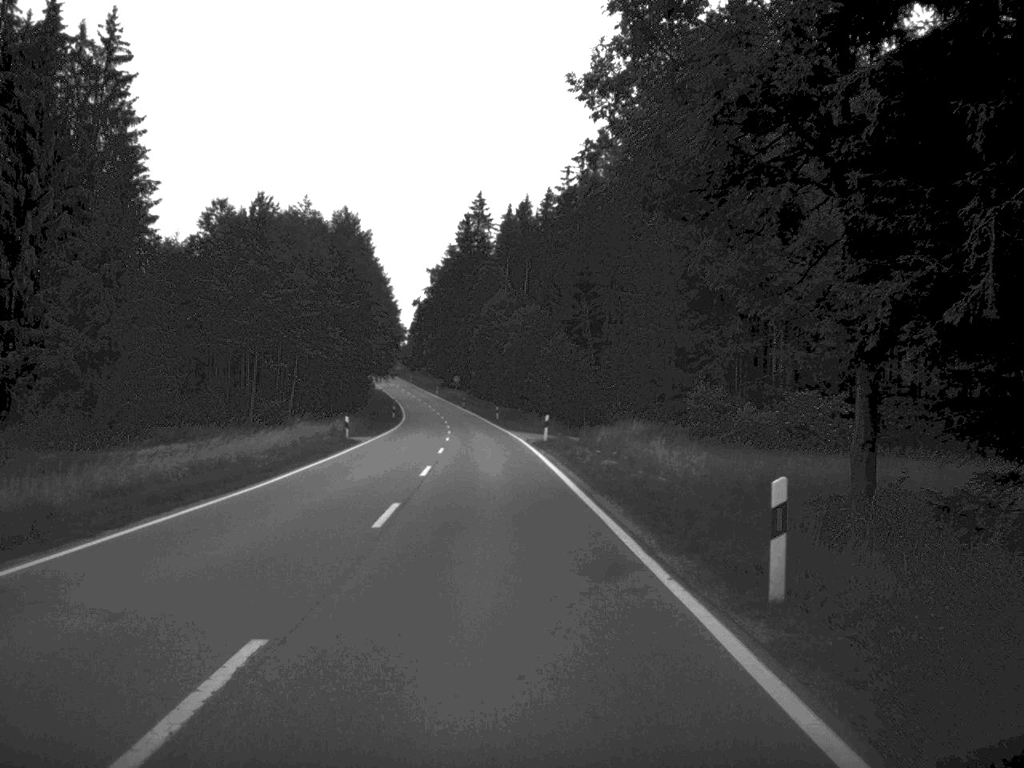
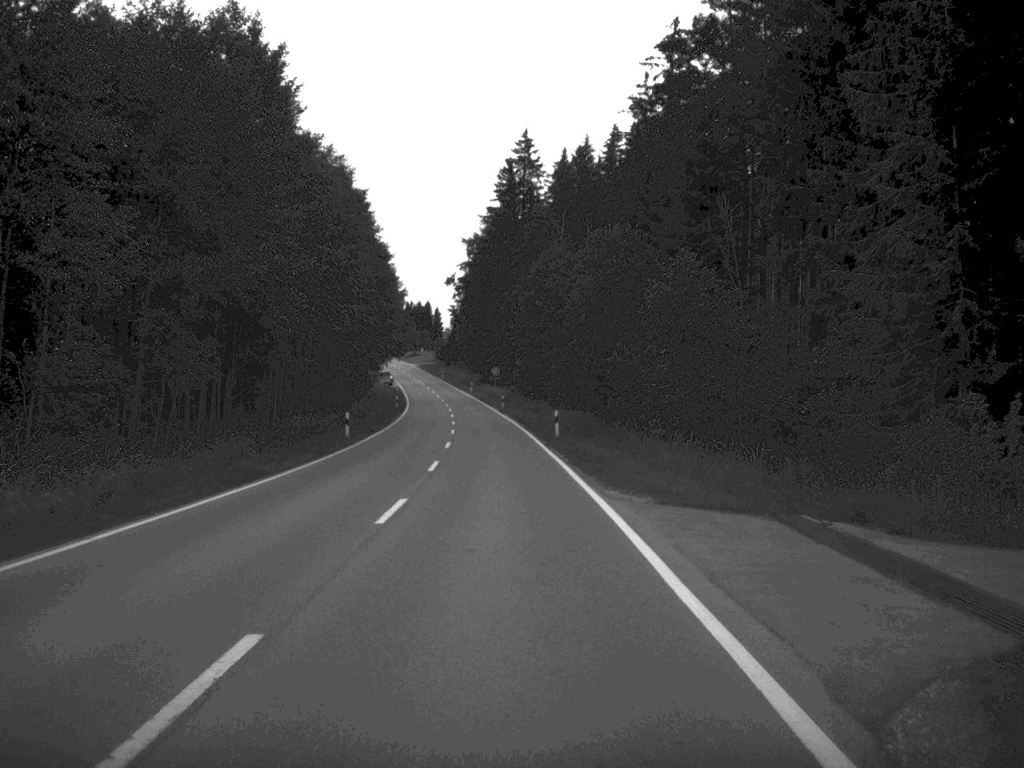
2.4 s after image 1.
(-1.2, +47.3) m; -2°
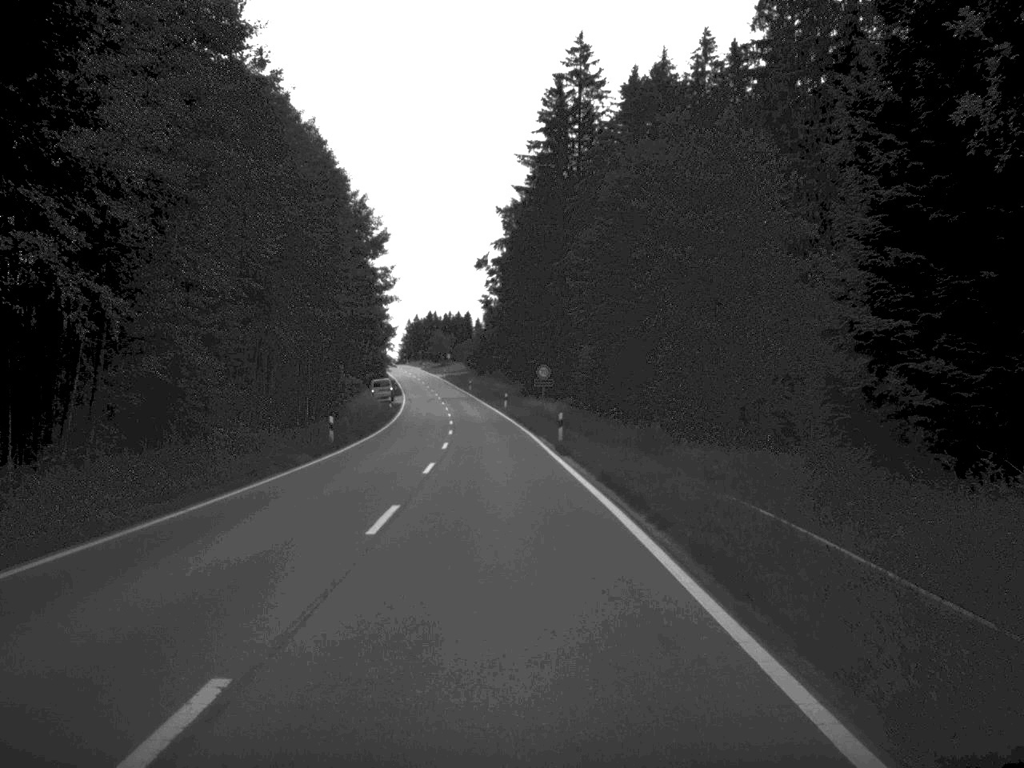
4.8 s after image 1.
(-1.2, +48.7) m; -2°
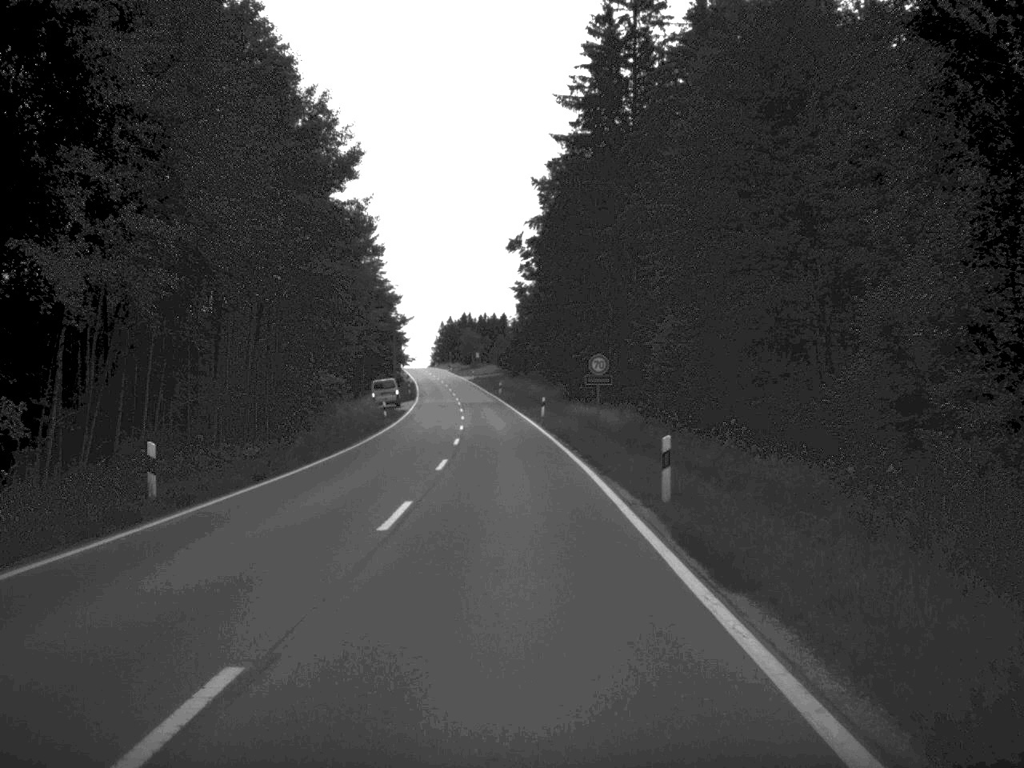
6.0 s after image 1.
(-0.3, +23.4) m; -2°
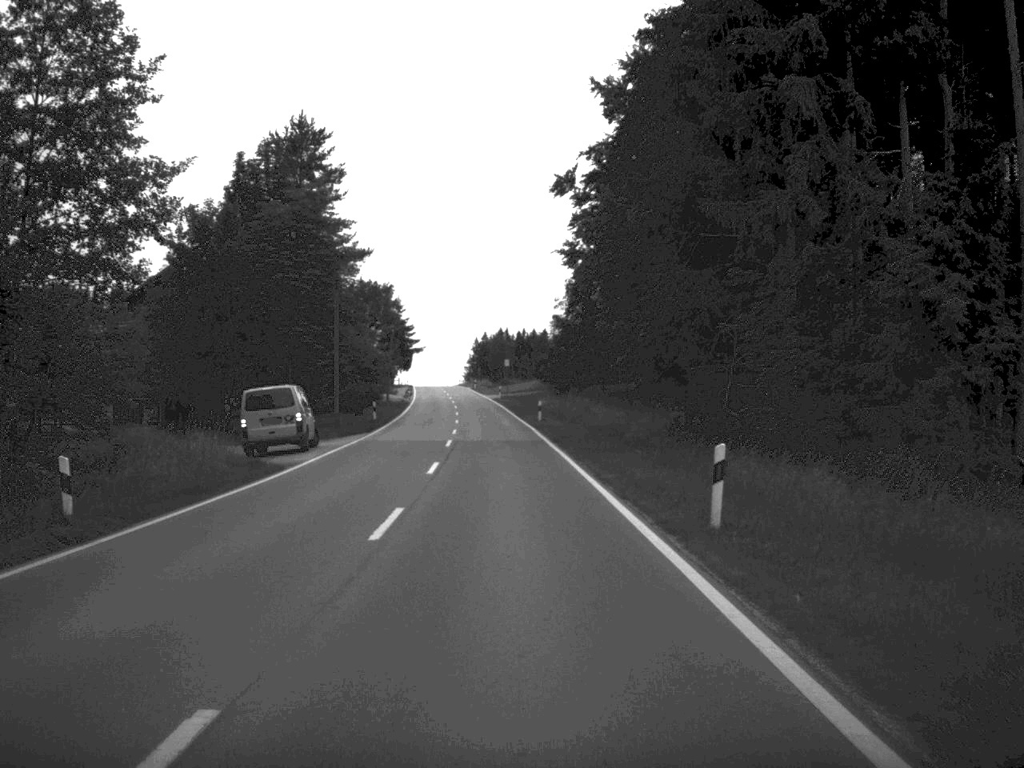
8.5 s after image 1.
(-0.9, +48.3) m; -2°
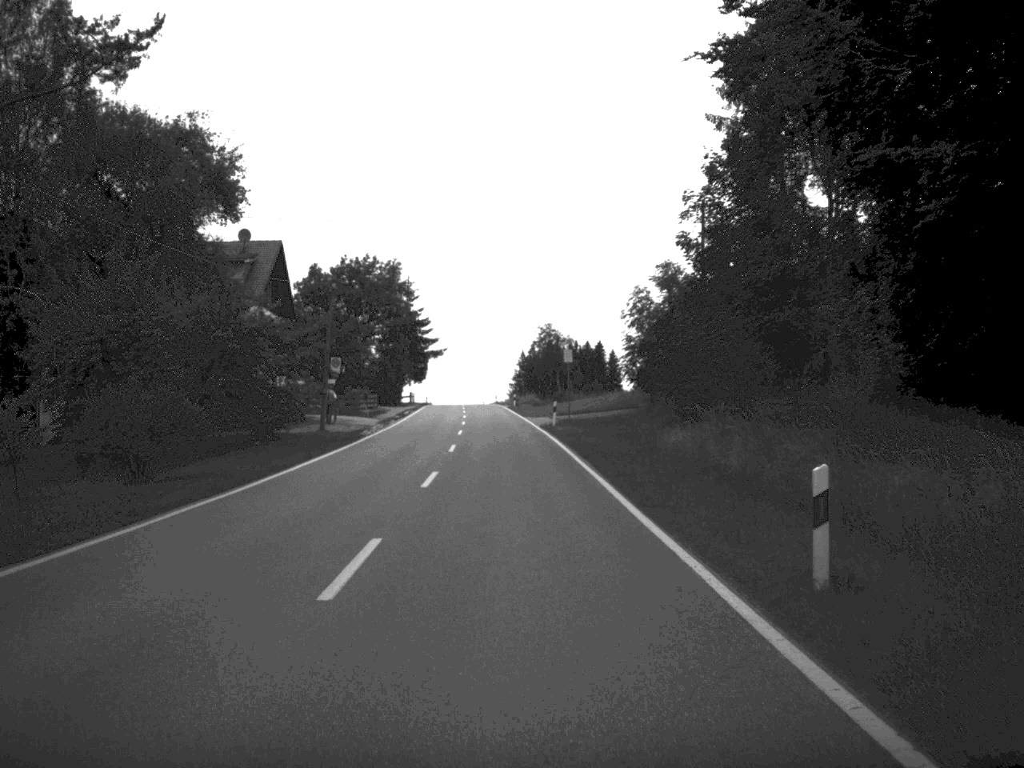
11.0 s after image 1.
(-1.2, +49.1) m; -2°
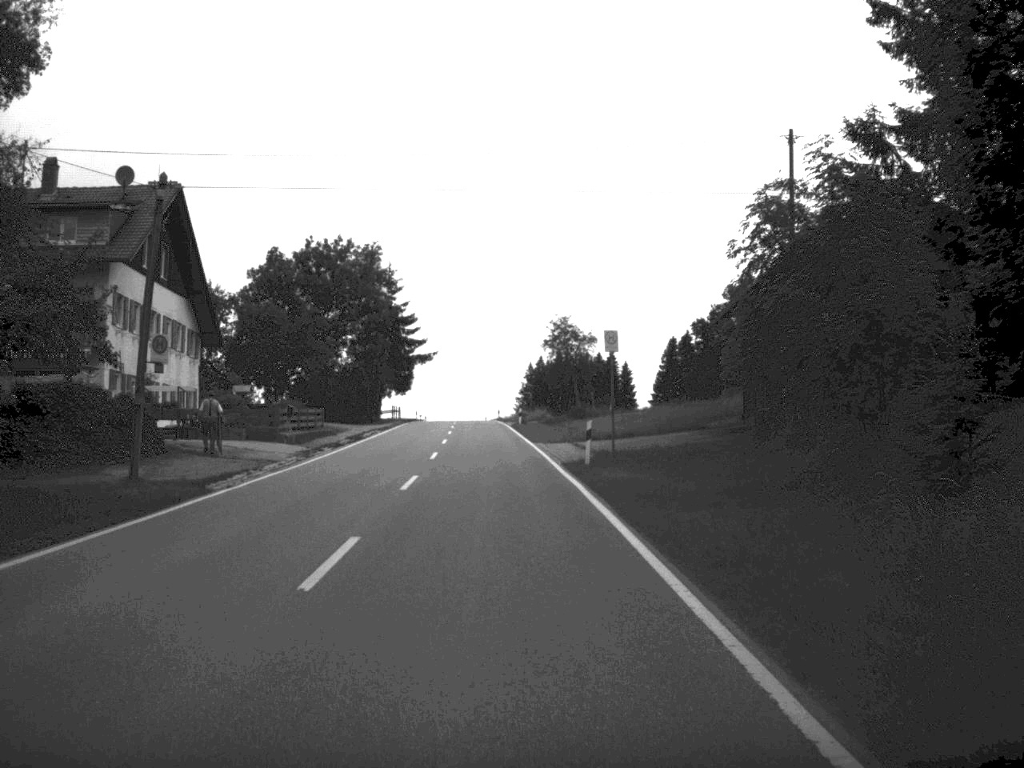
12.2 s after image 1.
(-0.1, +23.1) m; 0°
